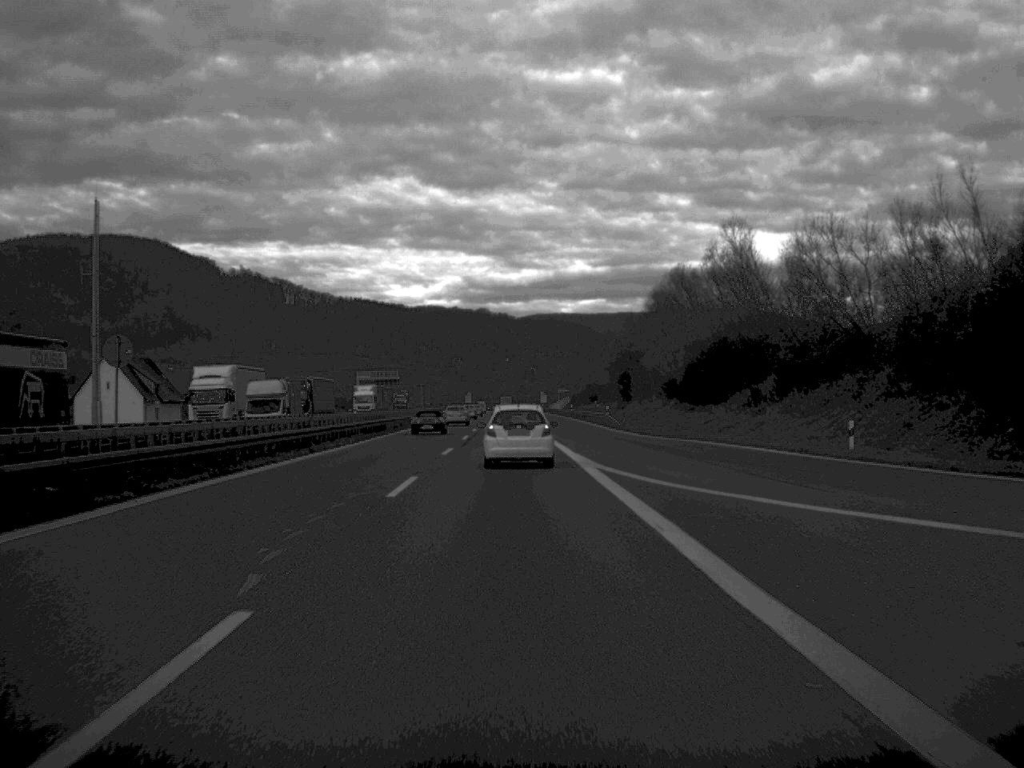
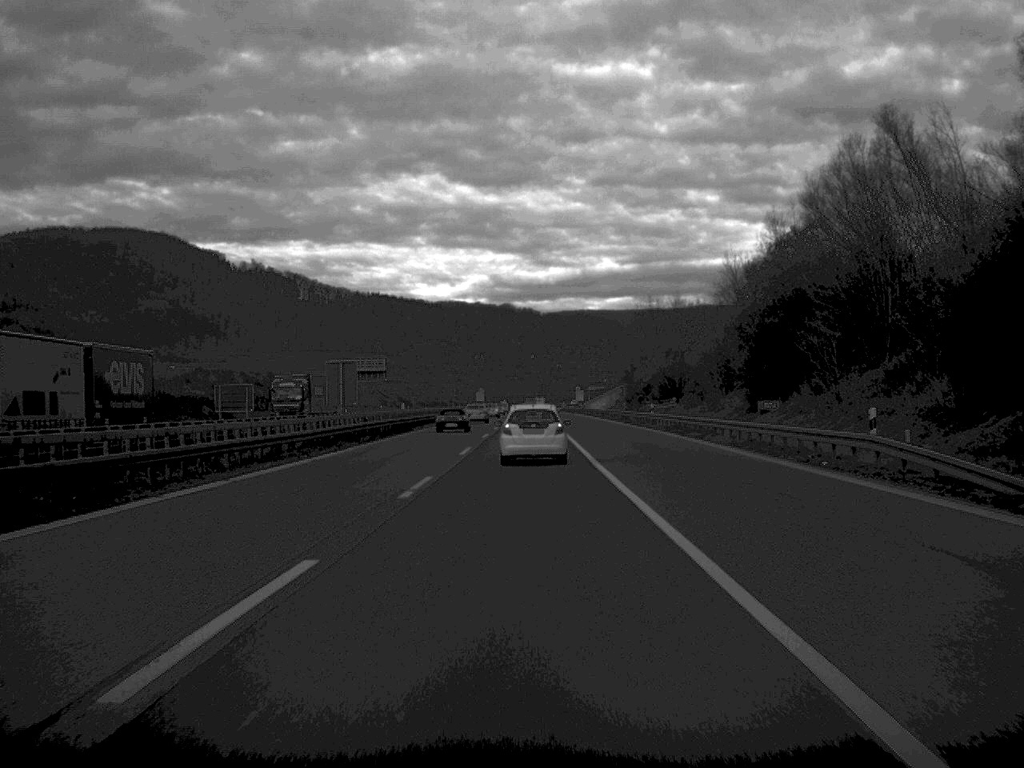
(-0.8, +68.4) m; -1°
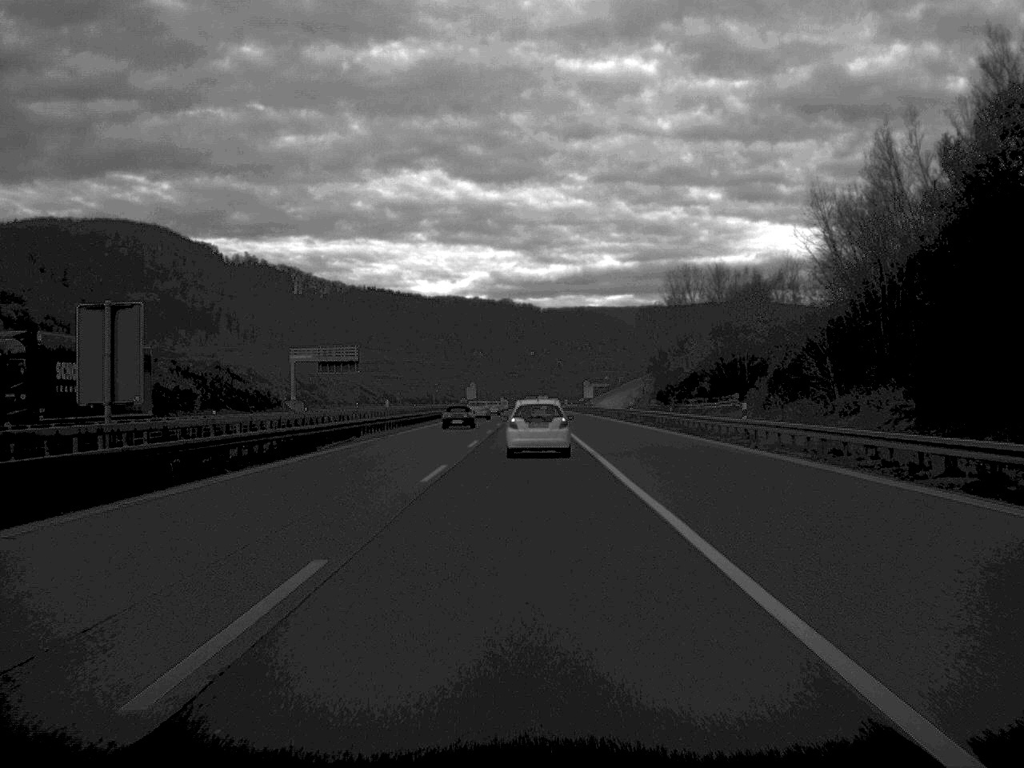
(0.0, +32.3) m; 0°
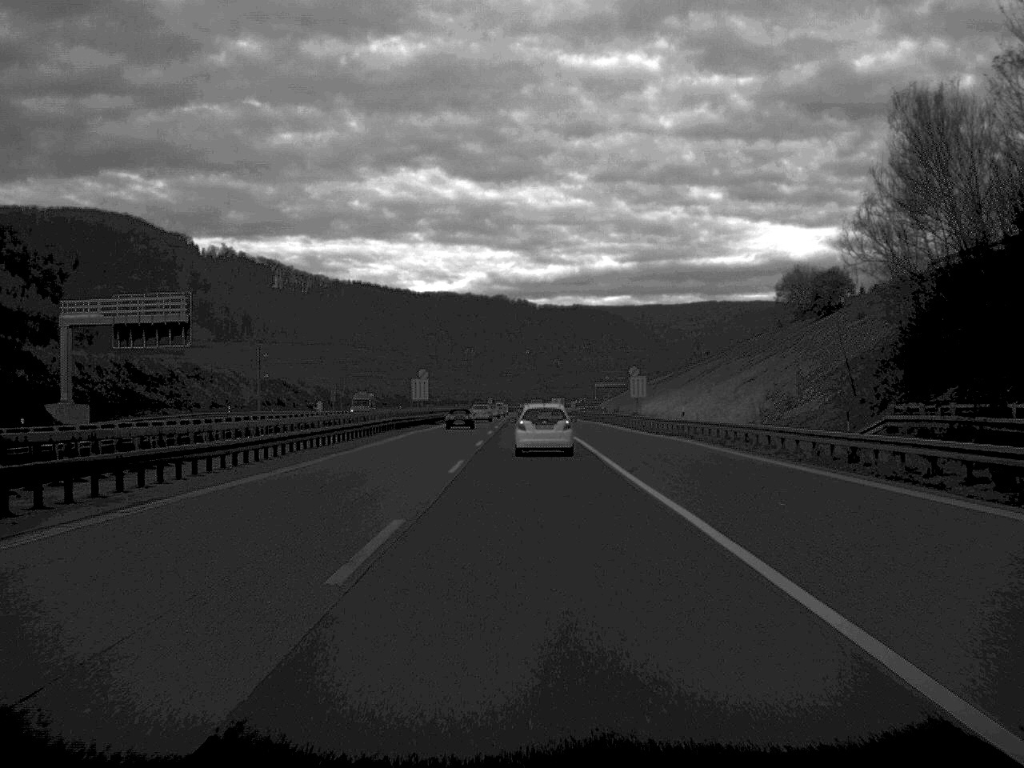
(-0.1, +83.9) m; 0°
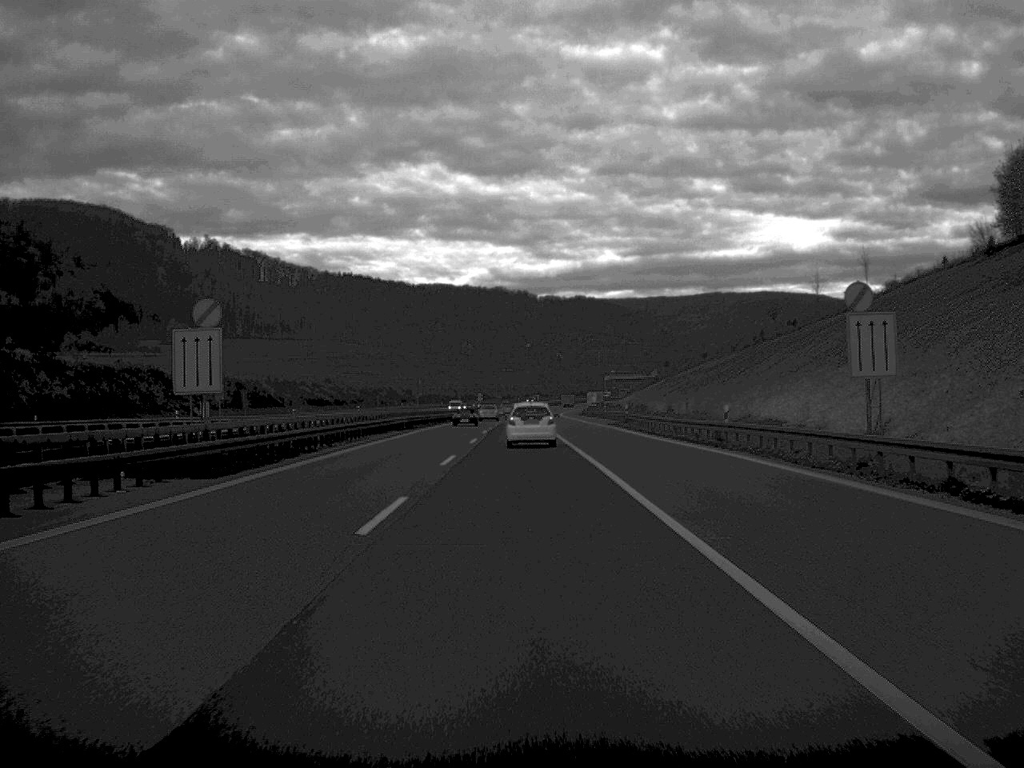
(0.0, +67.6) m; 0°
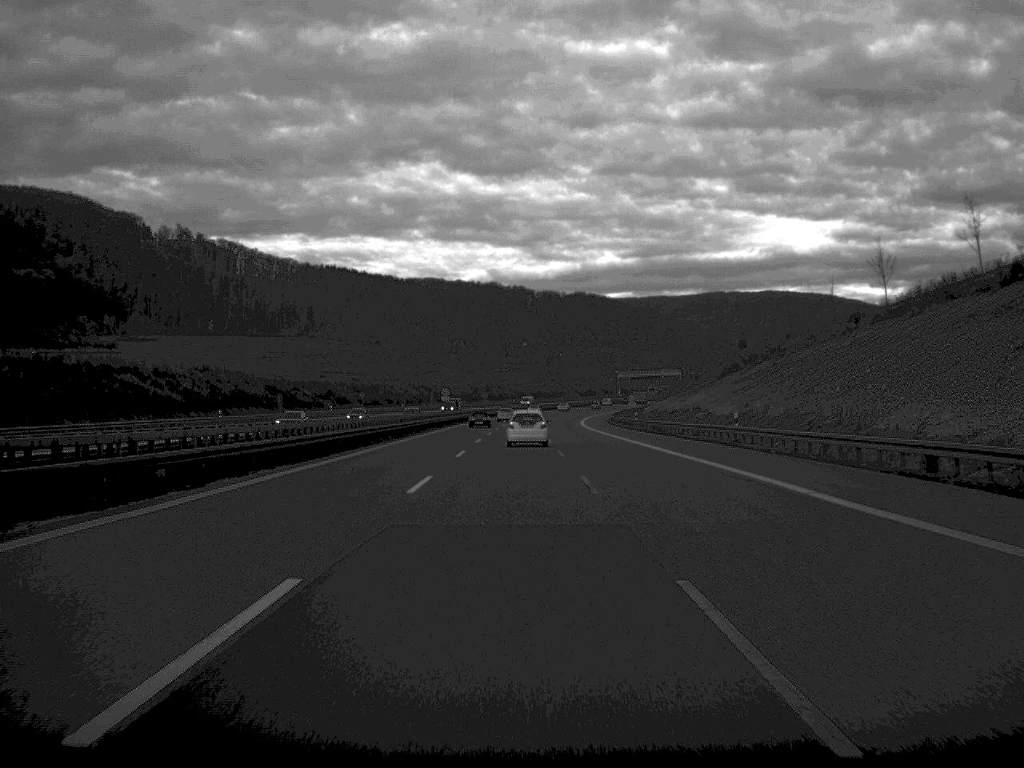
(-0.2, +88.4) m; 0°
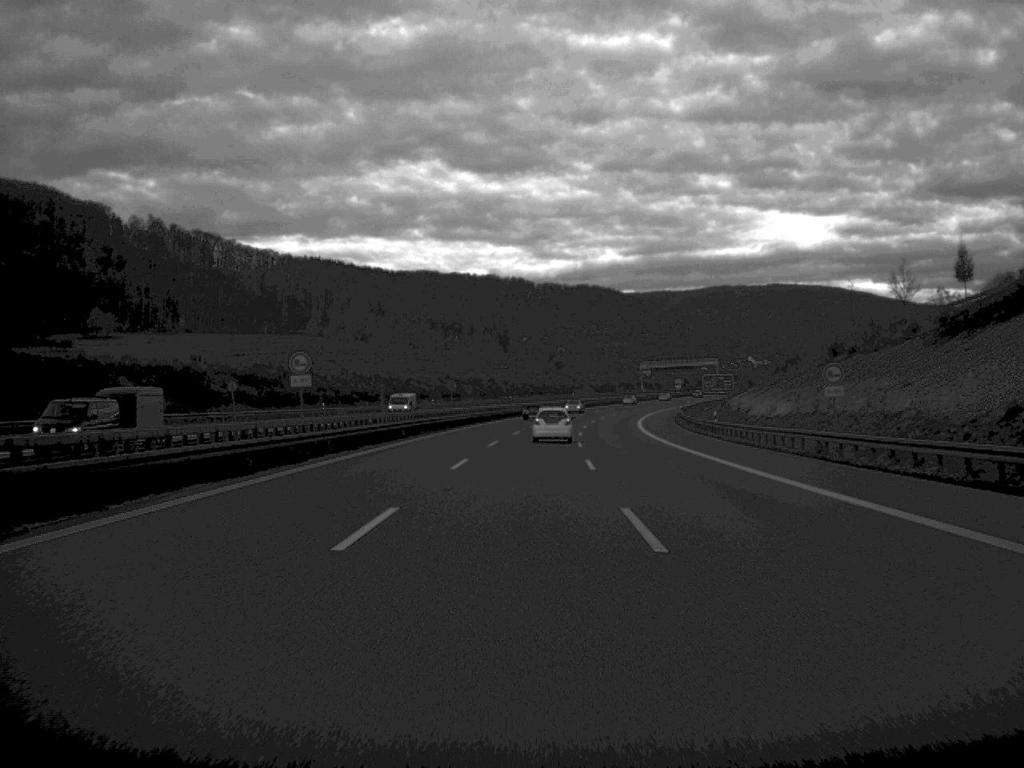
(-0.3, +82.0) m; 0°
